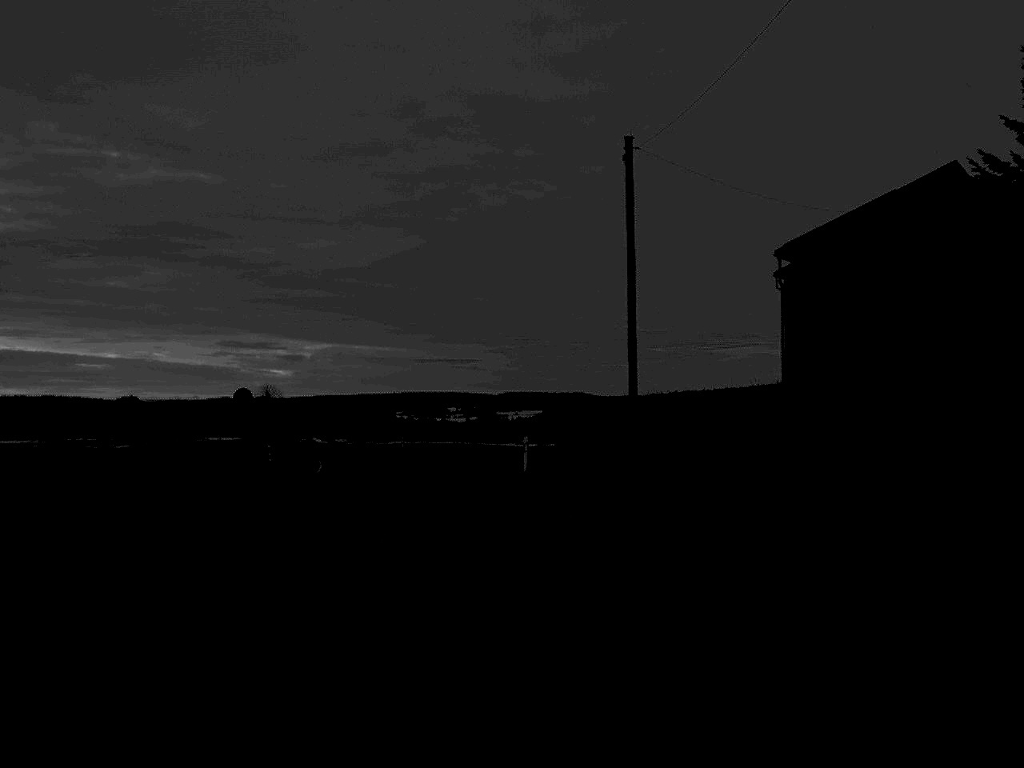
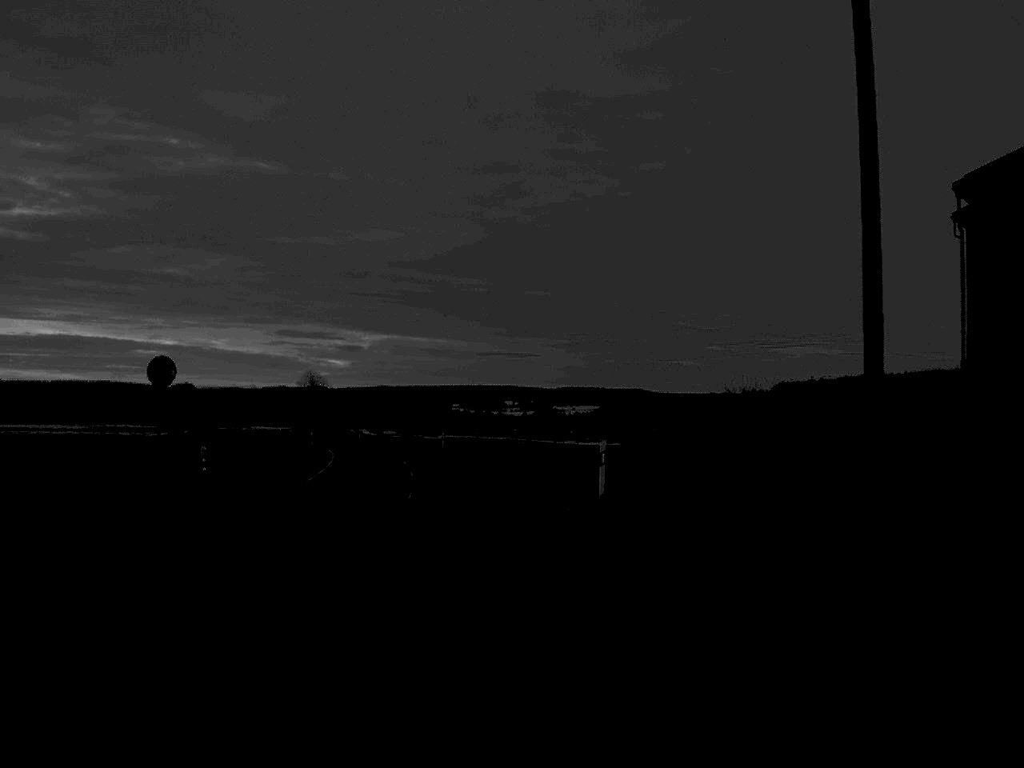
(-0.3, +13.6) m; -3°
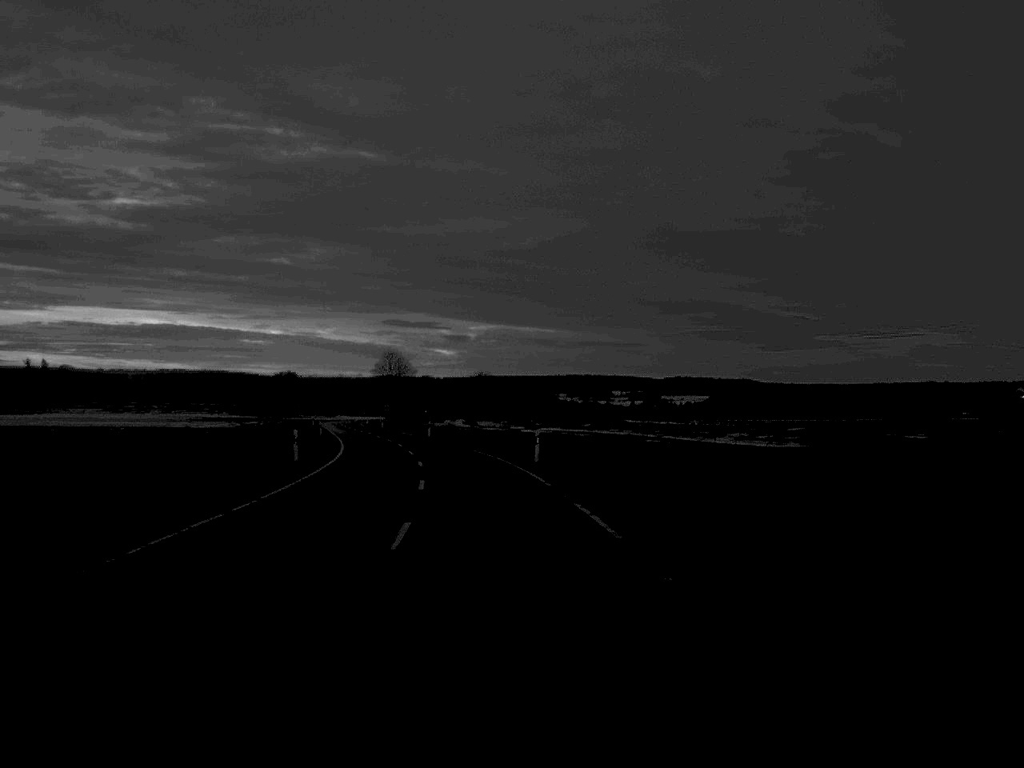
(-1.6, +33.8) m; -5°
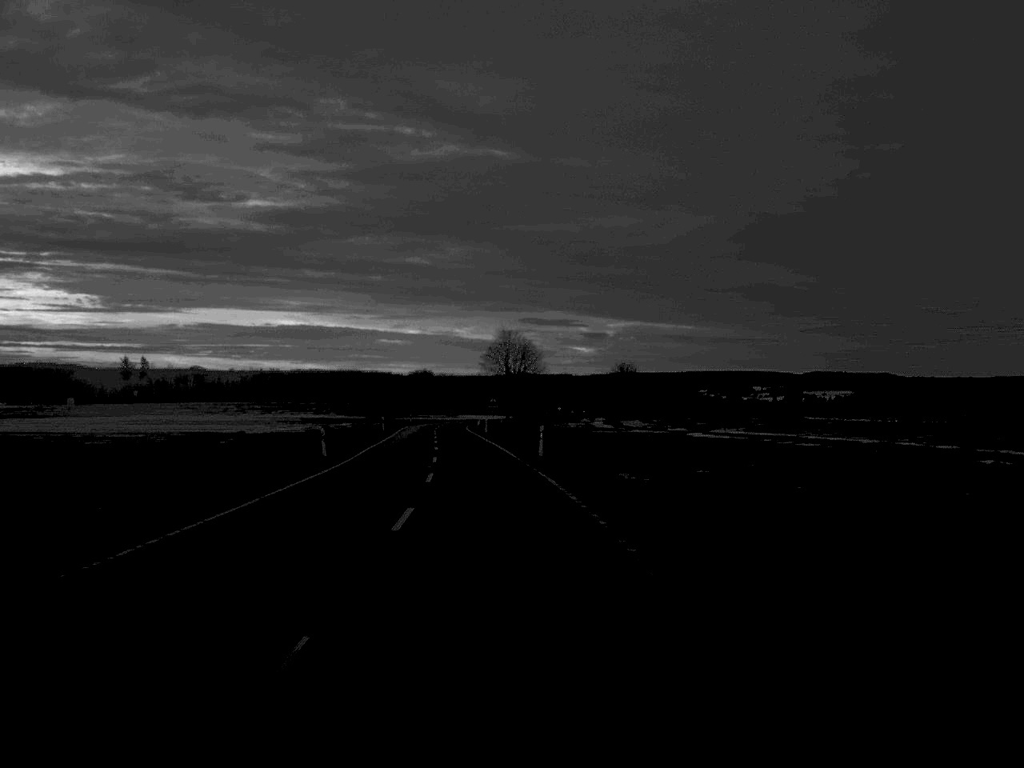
(-2.3, +45.2) m; -6°
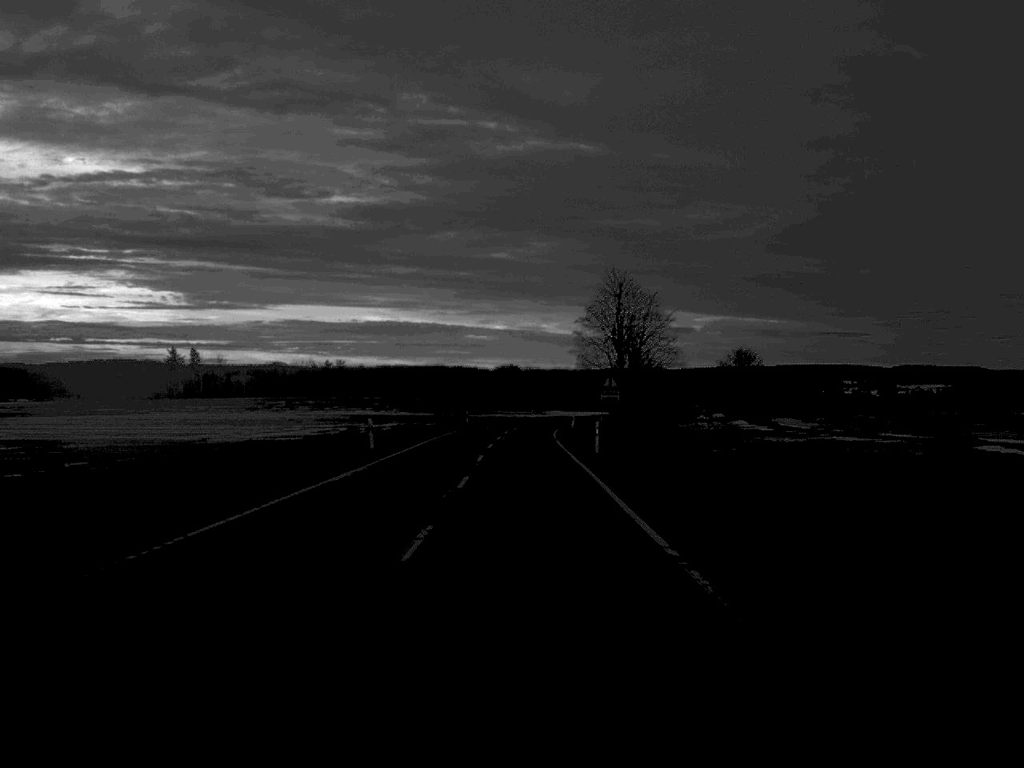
(-2.2, +51.3) m; -4°
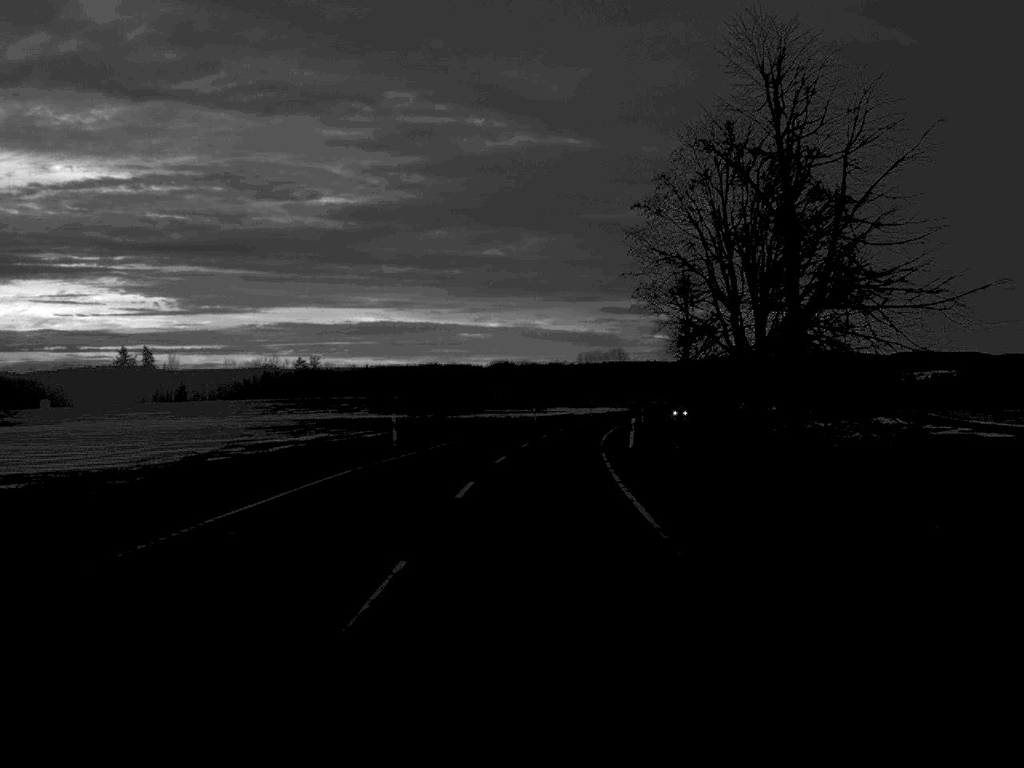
(-0.1, +51.7) m; 0°
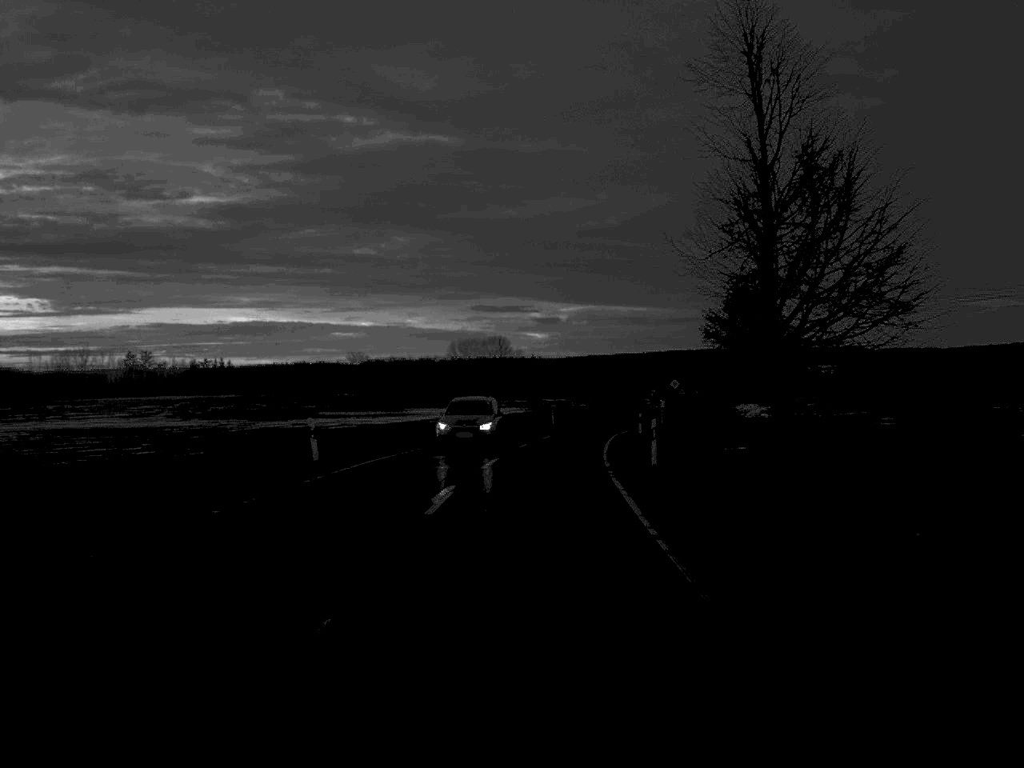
(+2.6, +62.4) m; +6°
